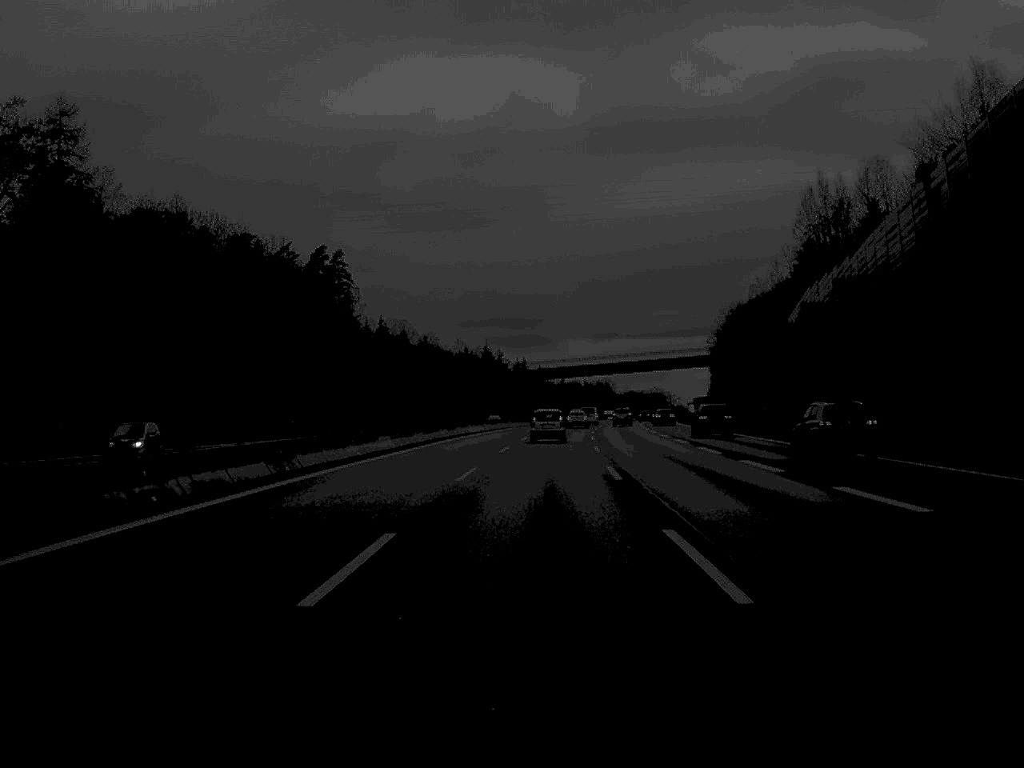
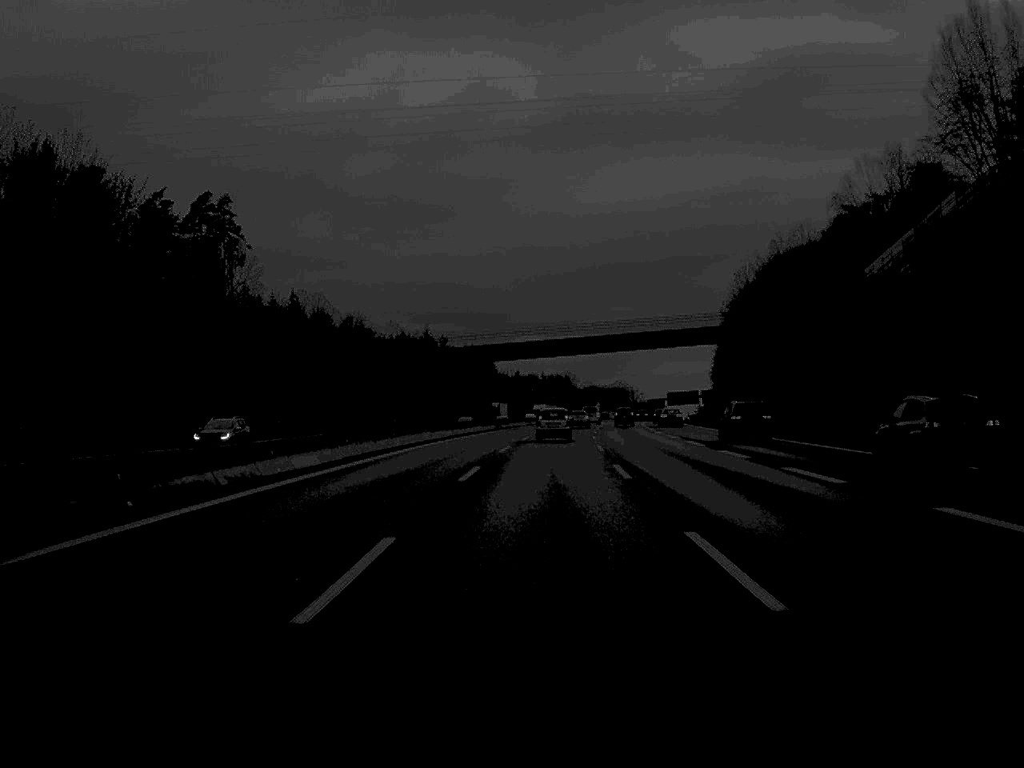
(+1.0, +54.0) m; +2°
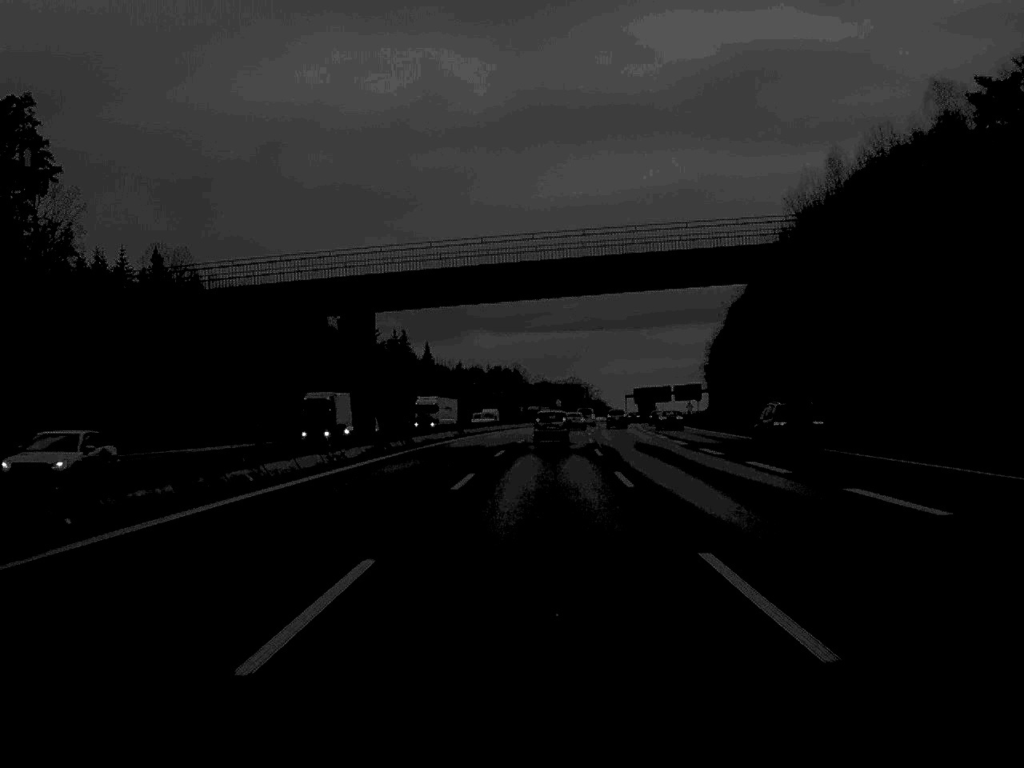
(+1.1, +54.9) m; +2°
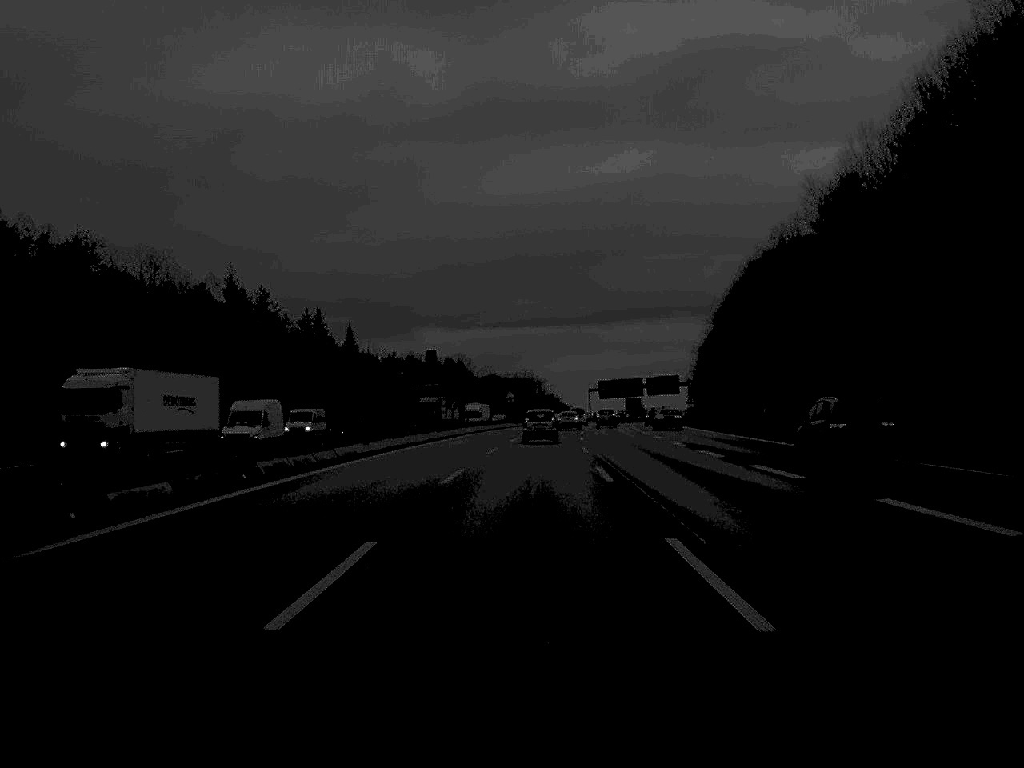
(+1.0, +51.6) m; +2°
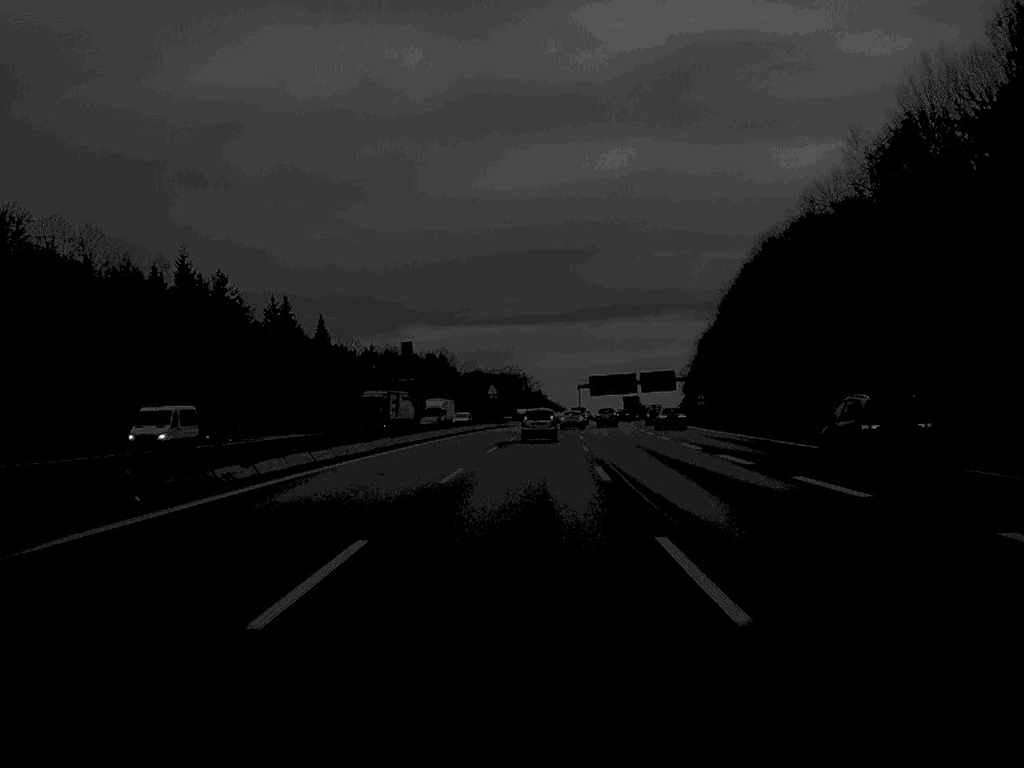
(+0.1, +17.7) m; +1°
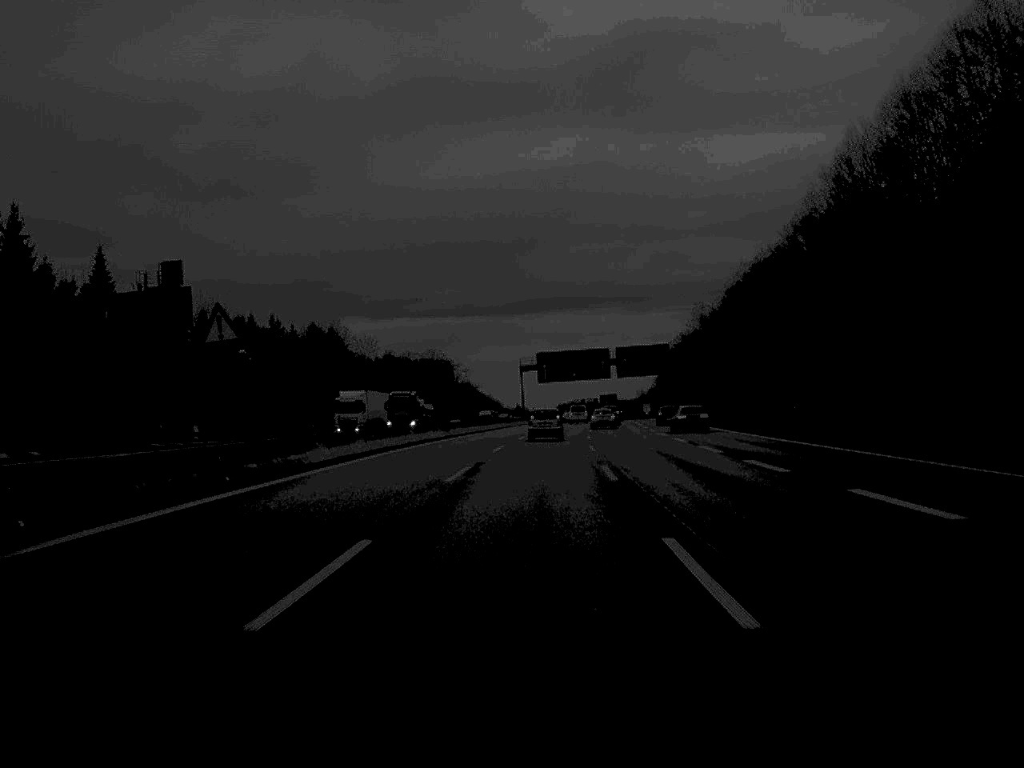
(+2.4, +88.6) m; +3°
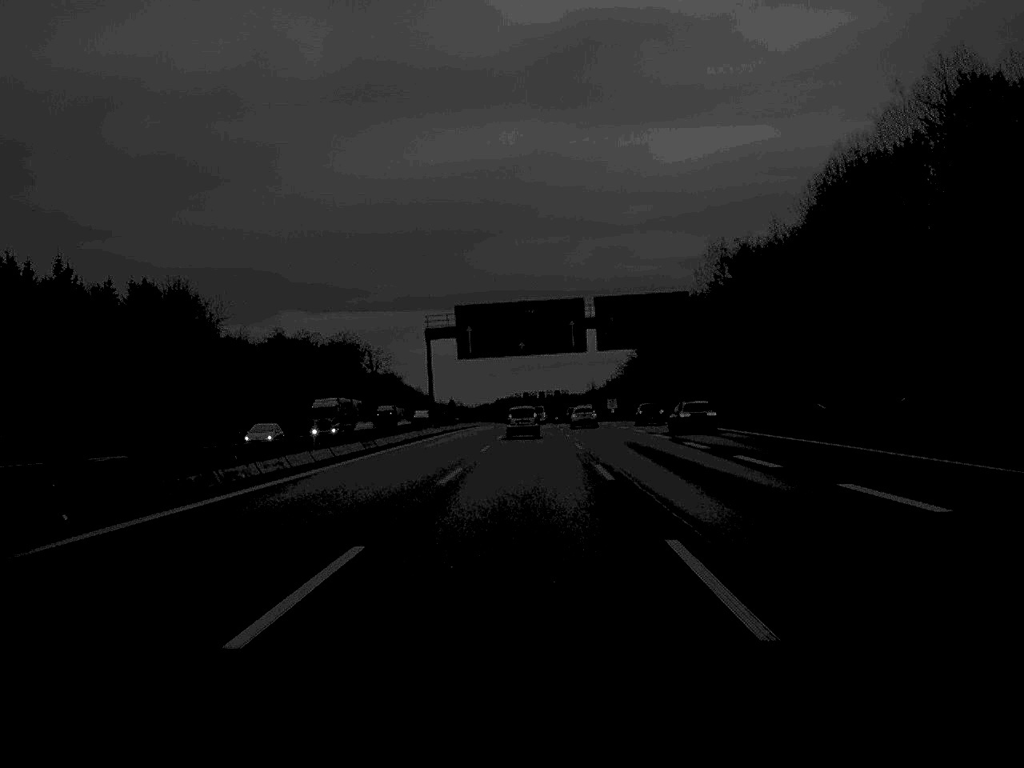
(+1.9, +71.7) m; +3°
